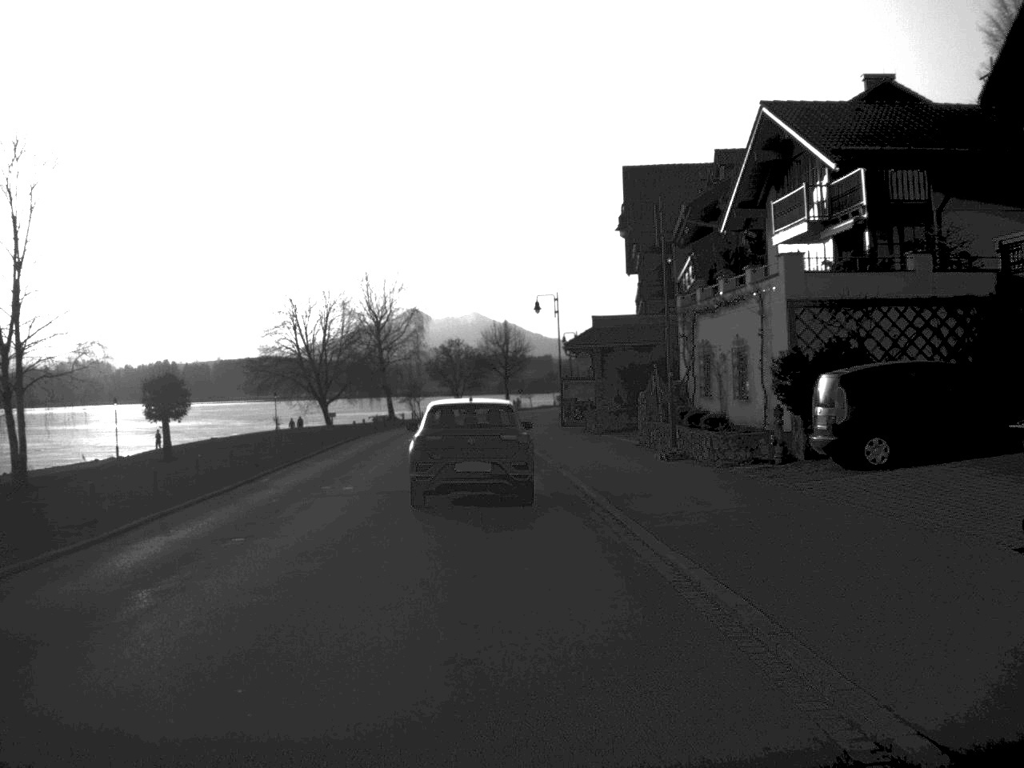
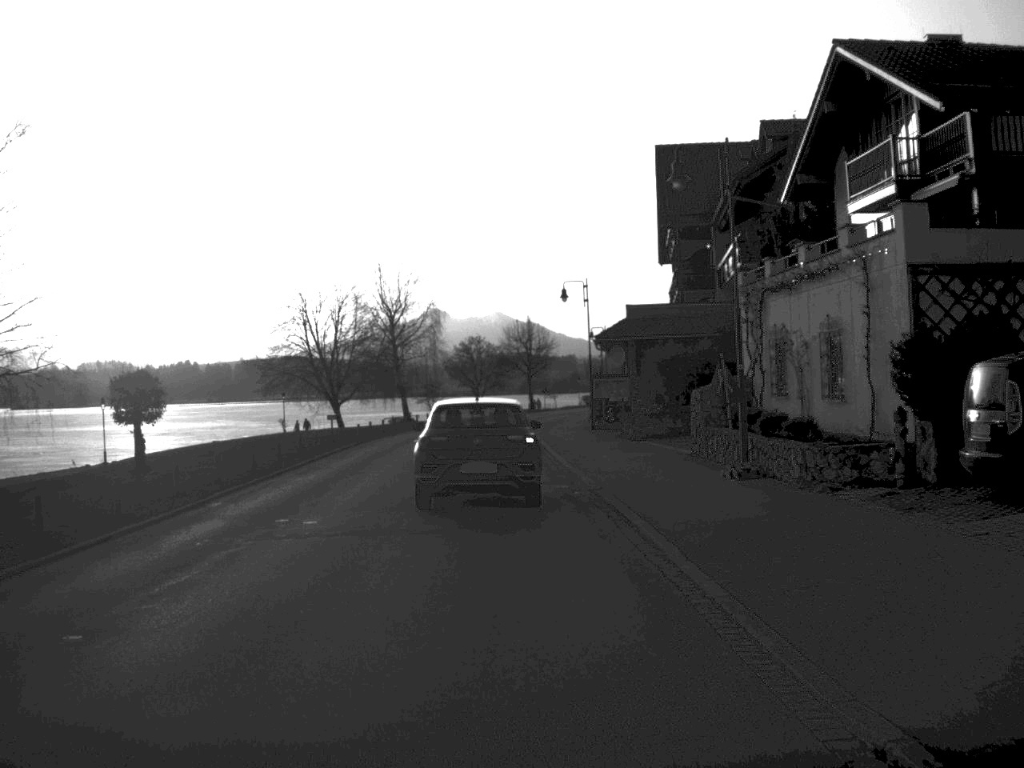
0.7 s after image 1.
(-0.1, +6.4) m; -1°
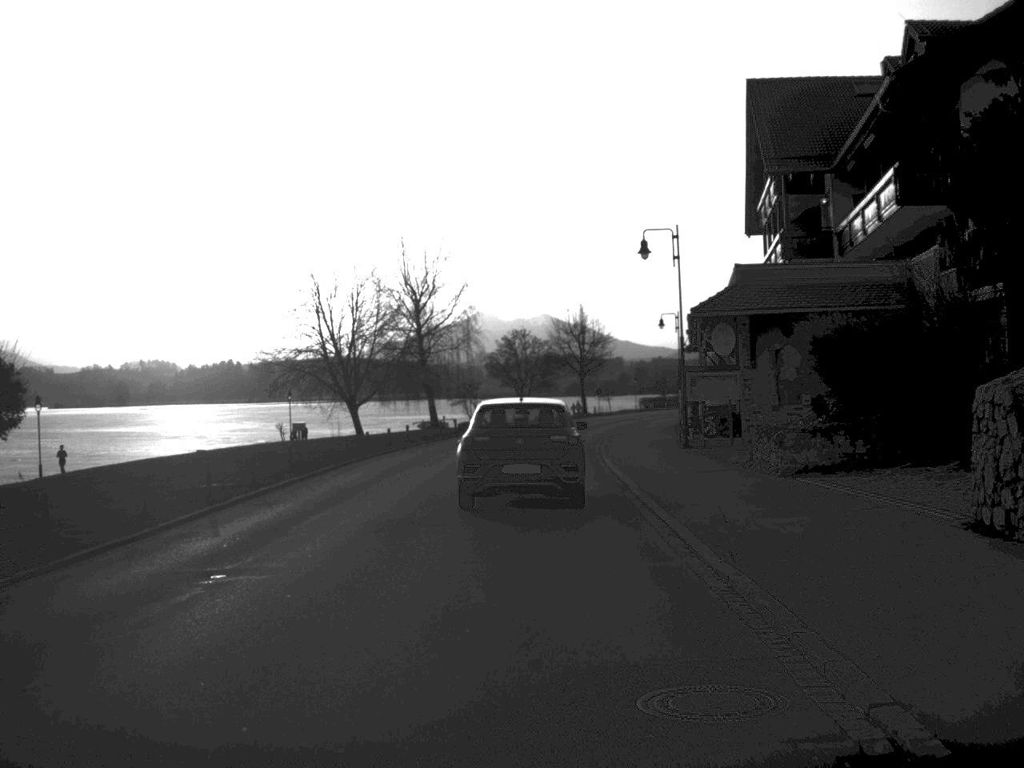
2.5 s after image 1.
(-0.3, +15.6) m; -2°
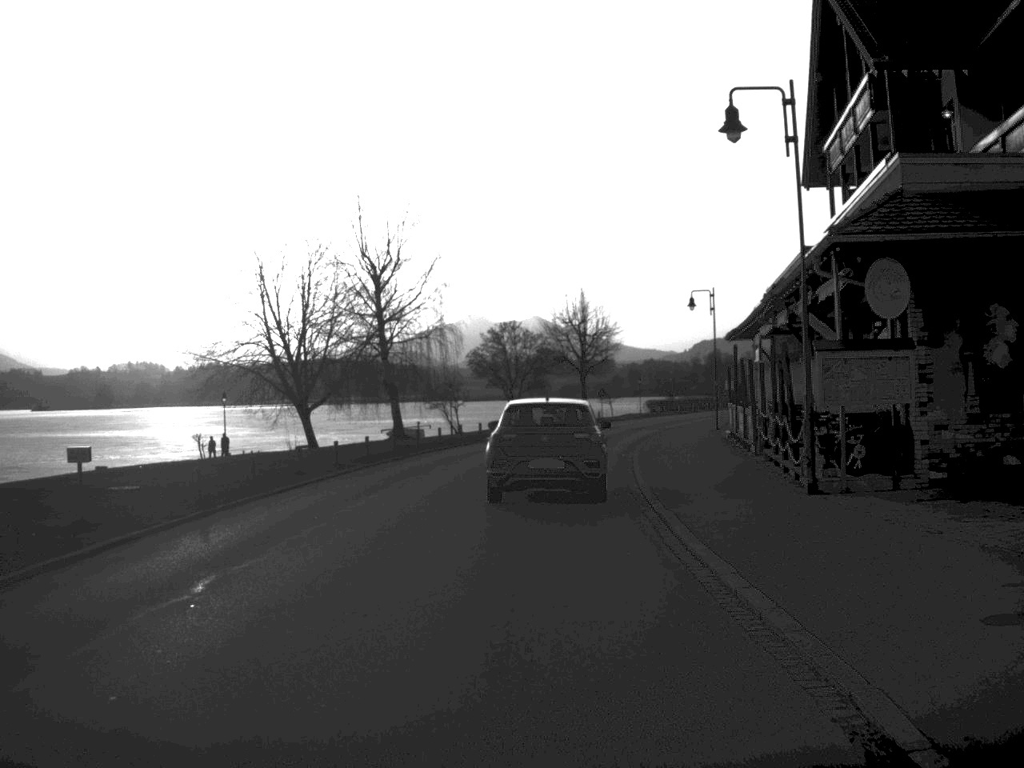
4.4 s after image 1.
(+0.1, +15.6) m; 0°
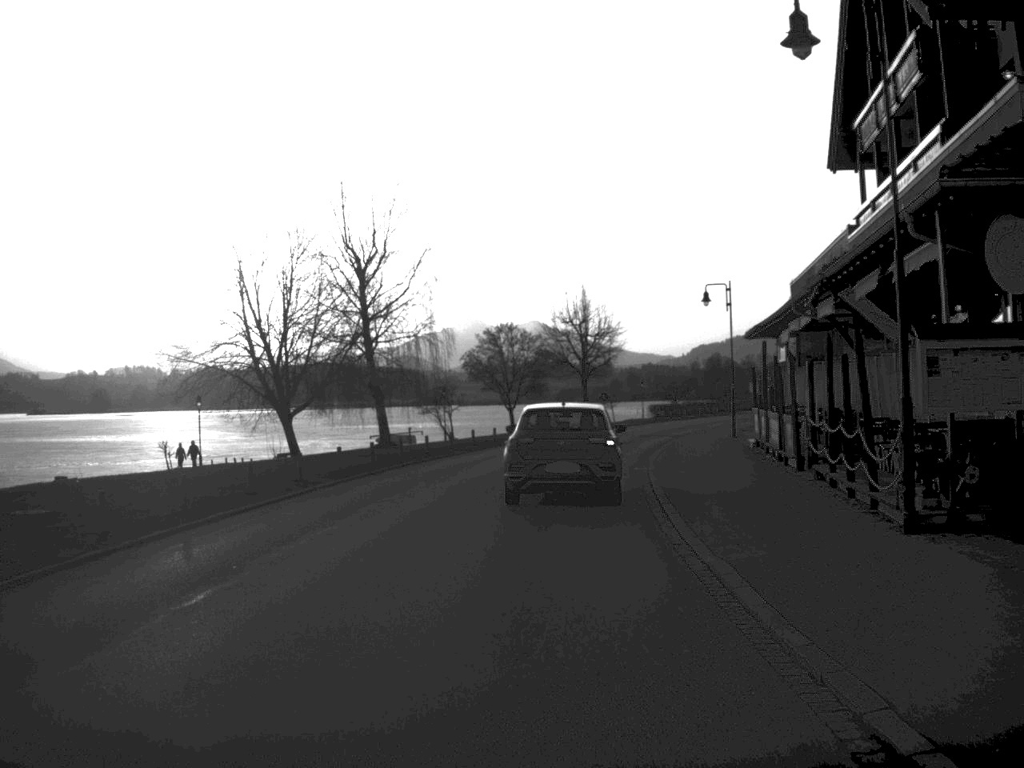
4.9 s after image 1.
(0.0, +4.7) m; 0°
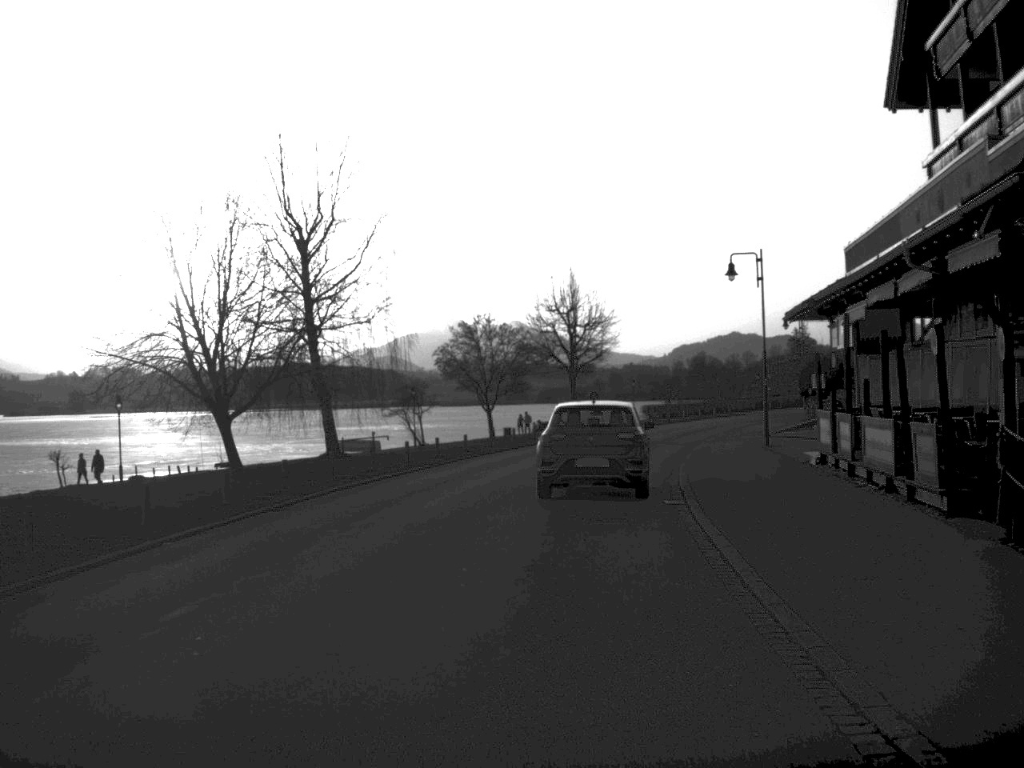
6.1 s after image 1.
(+0.1, +9.7) m; +1°
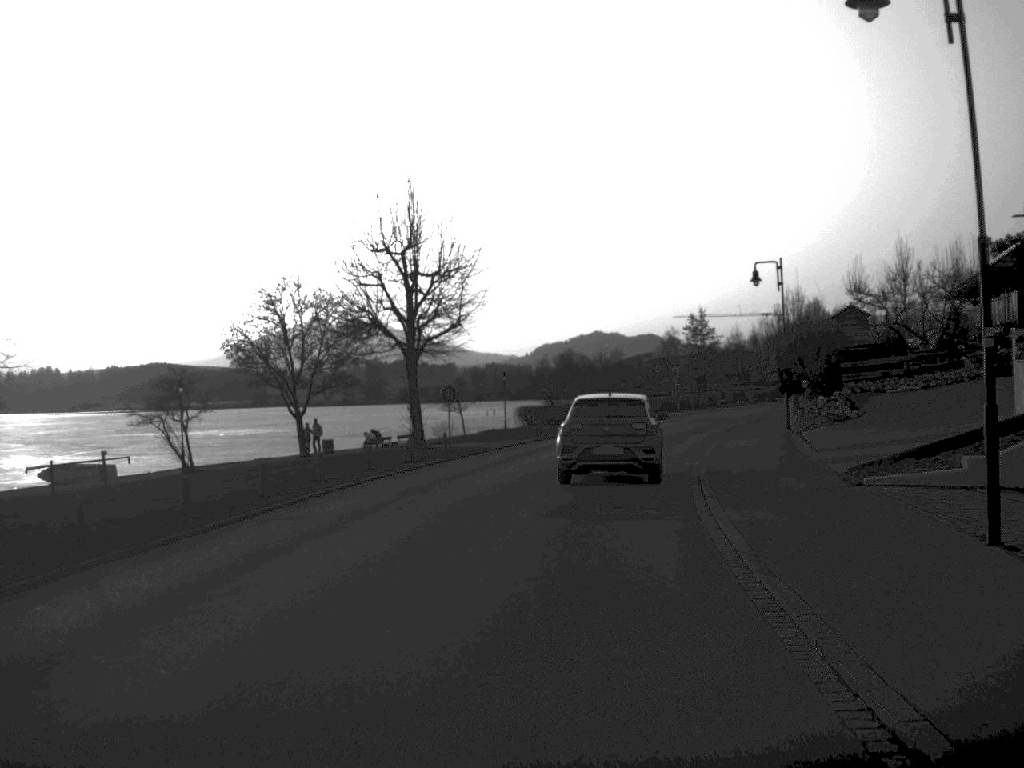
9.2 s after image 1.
(+1.5, +25.9) m; +6°
